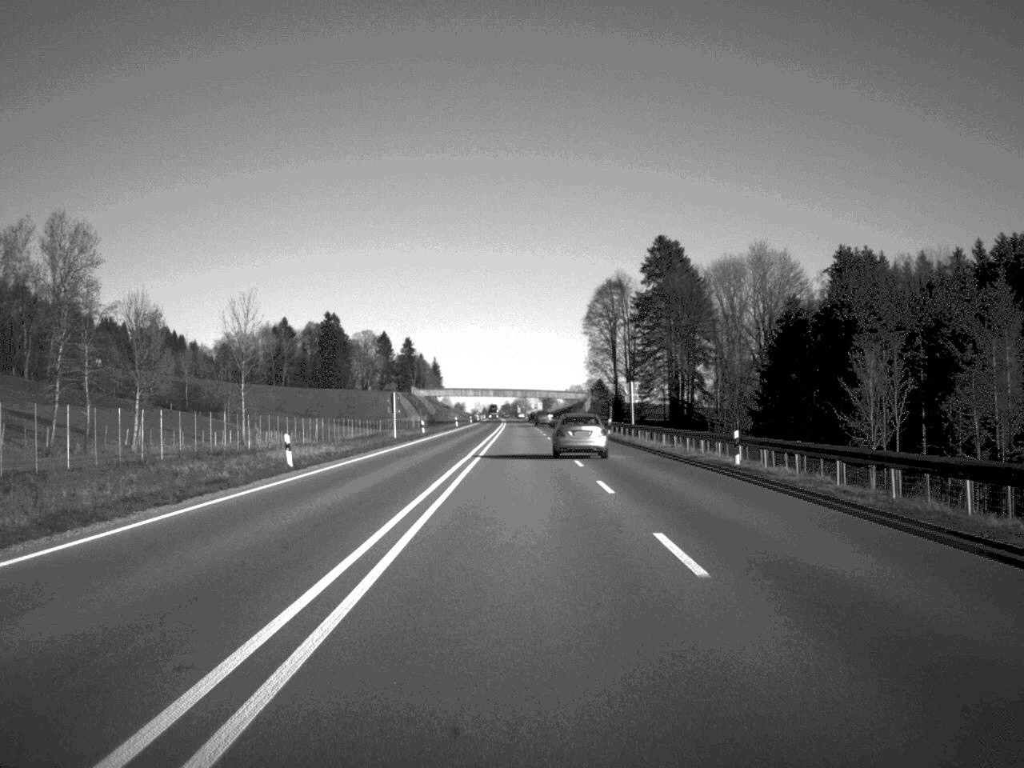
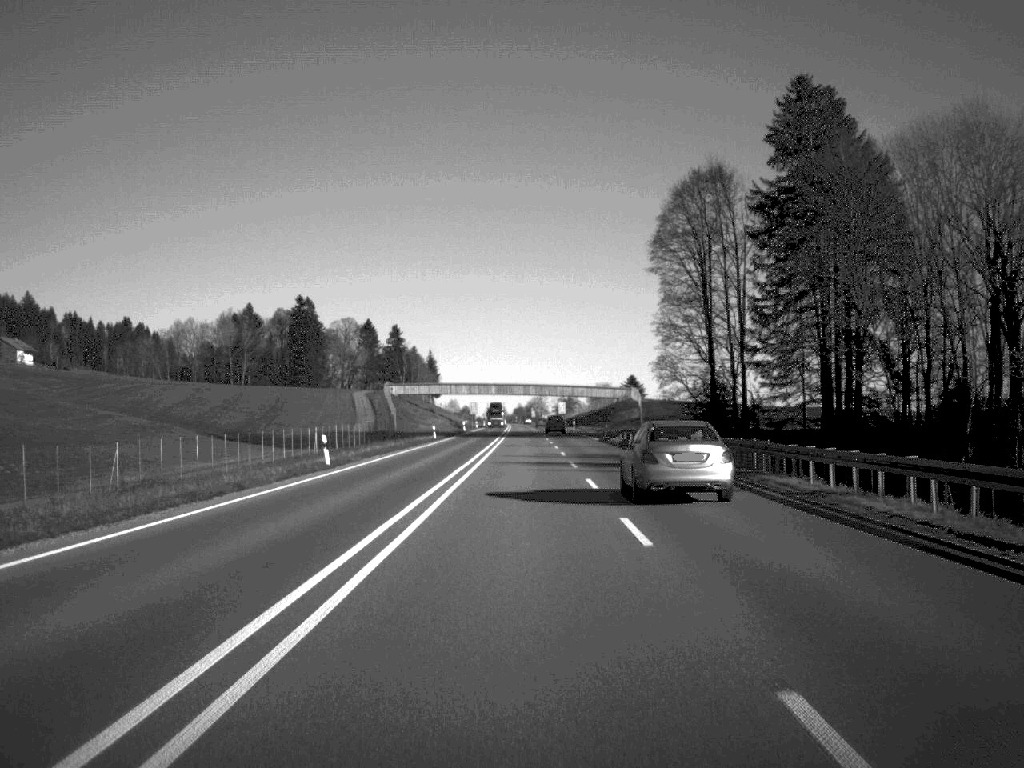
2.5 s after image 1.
(-0.4, +92.8) m; -1°
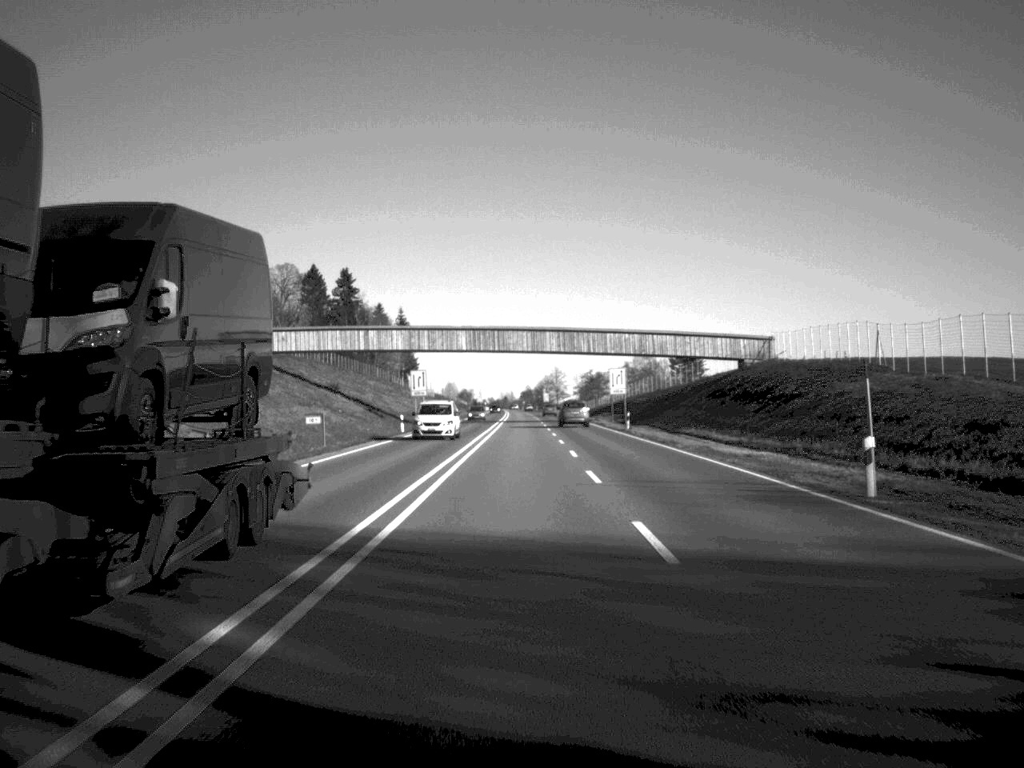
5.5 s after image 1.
(-0.3, +122.2) m; 0°
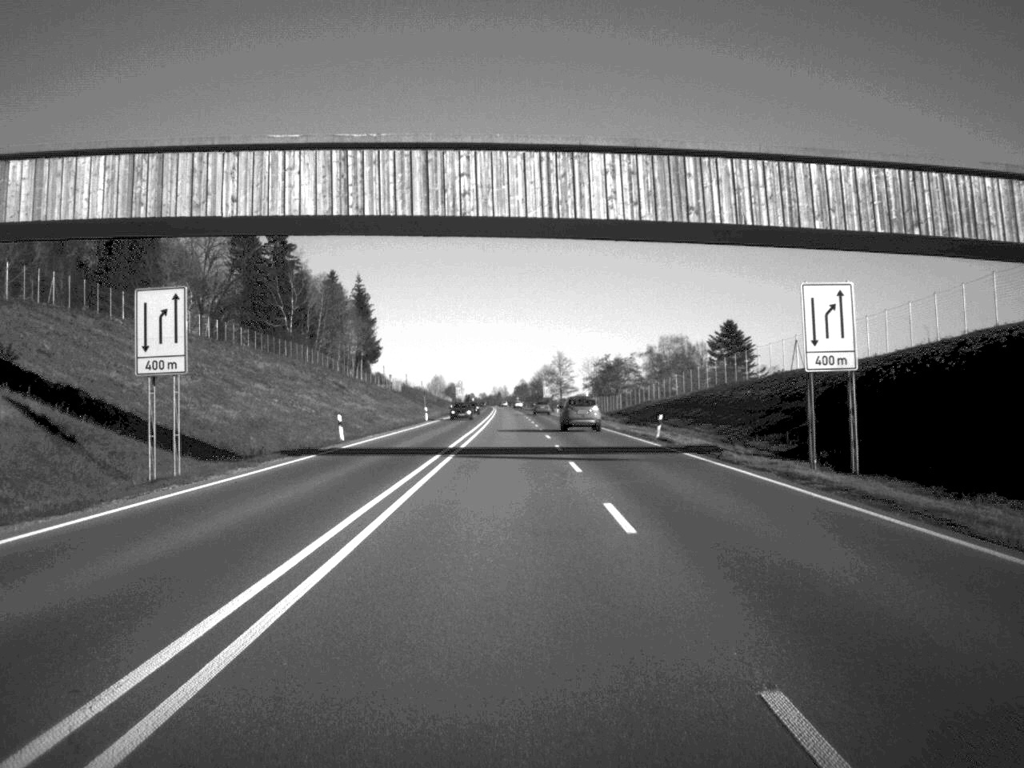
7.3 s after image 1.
(-0.1, +69.1) m; 0°
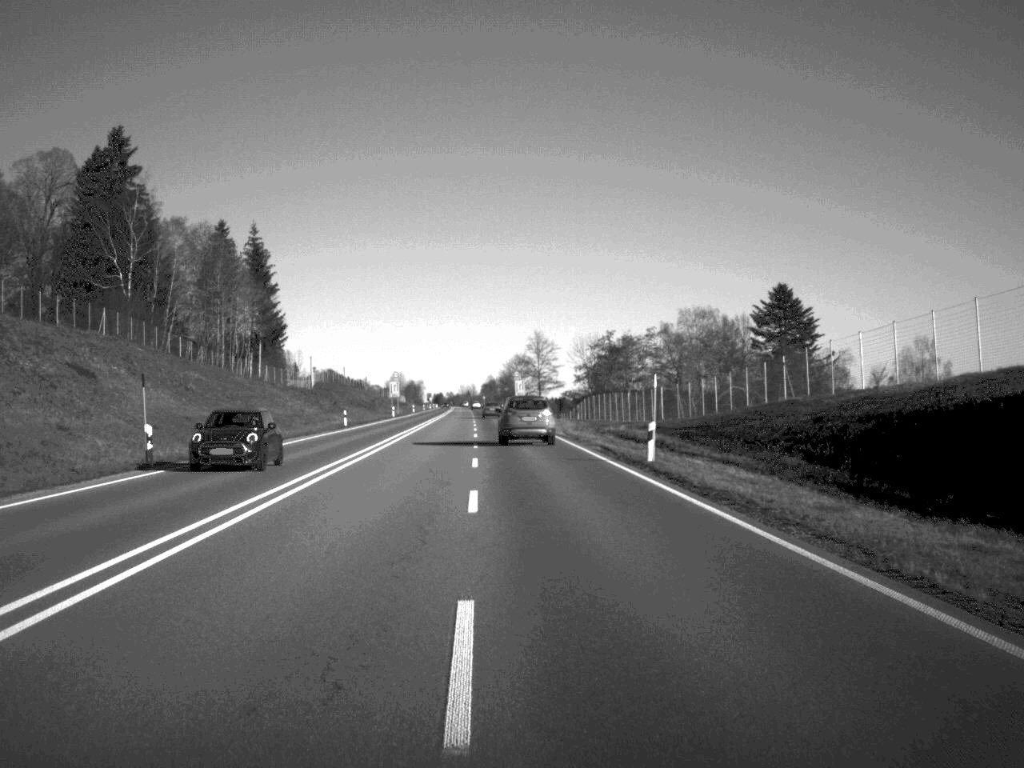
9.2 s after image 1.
(+0.8, +68.4) m; +1°
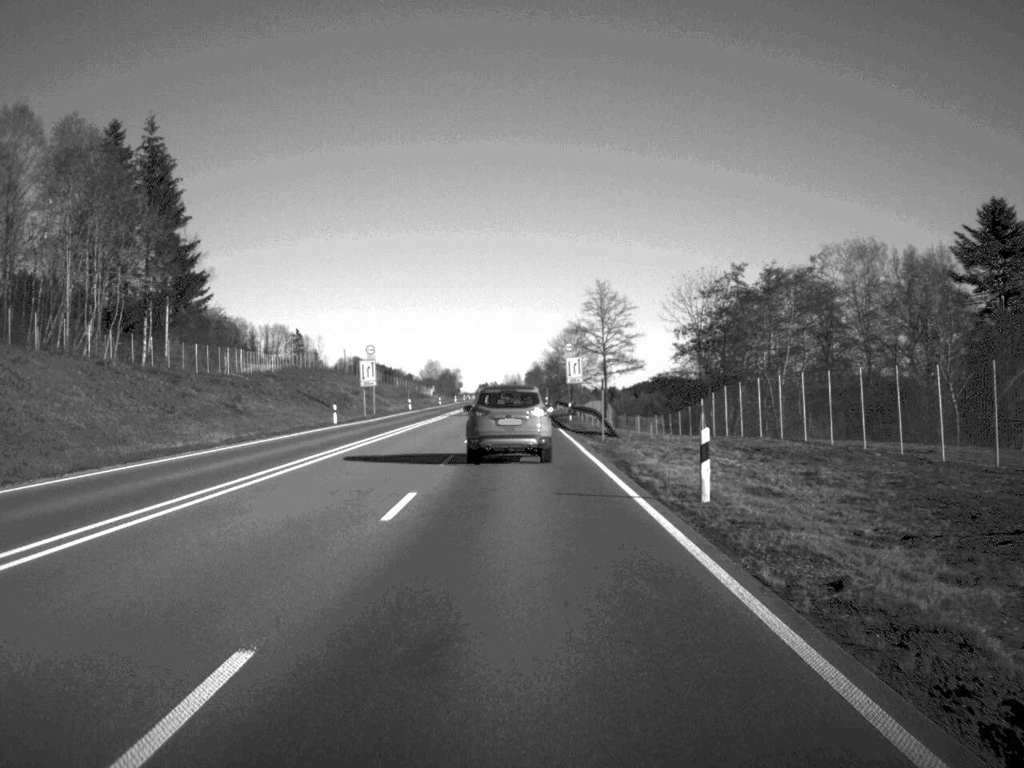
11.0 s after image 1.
(-1.0, +61.8) m; -2°
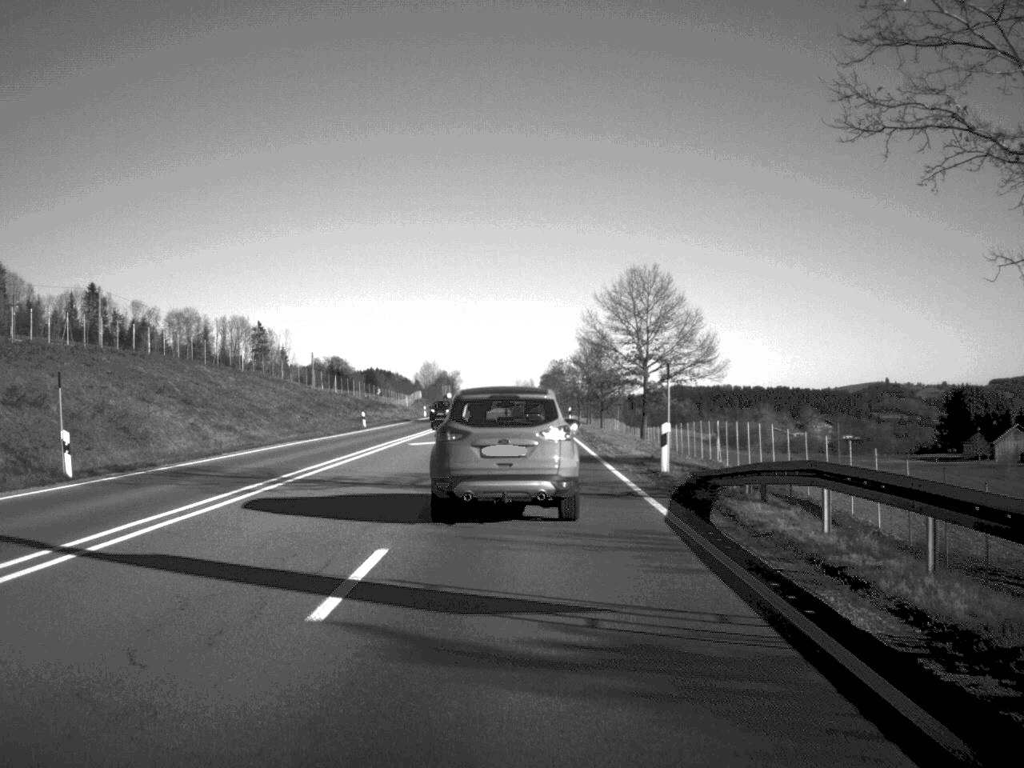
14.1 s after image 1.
(-0.8, +89.6) m; -1°
